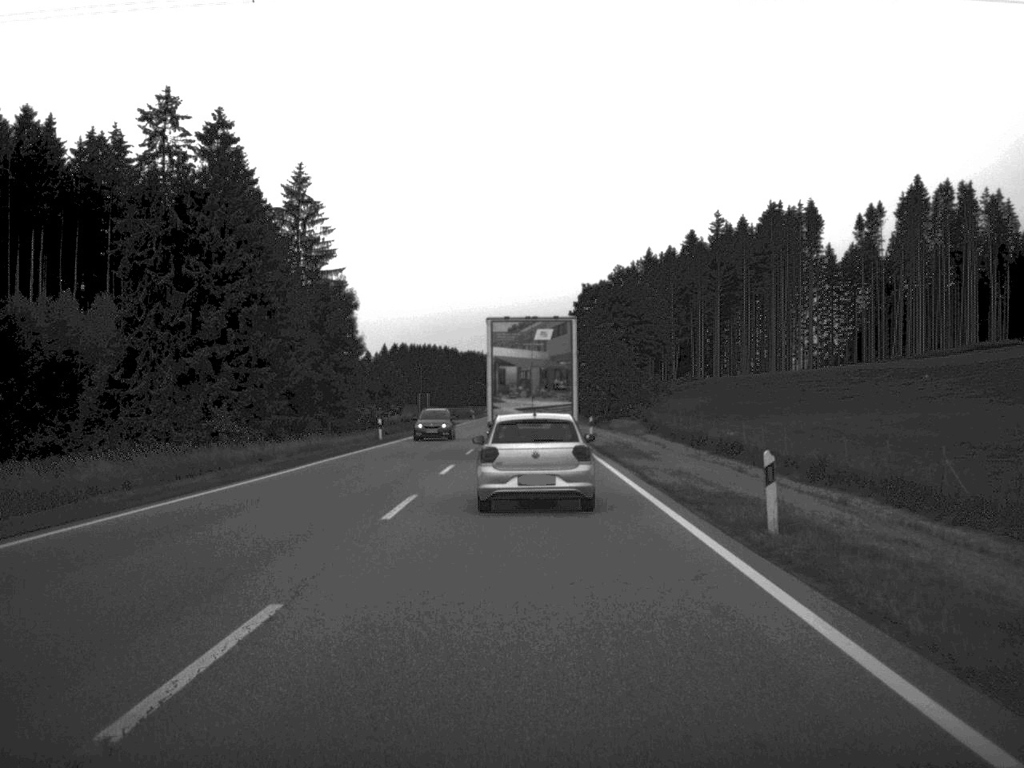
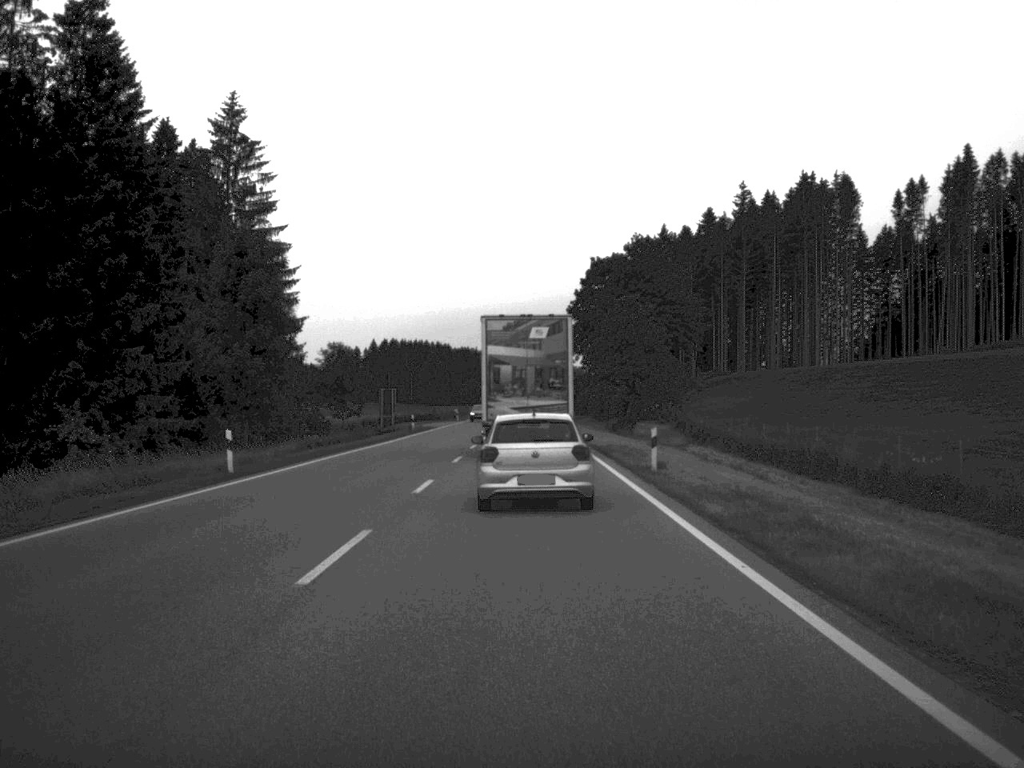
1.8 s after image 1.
(0.0, +30.1) m; 0°
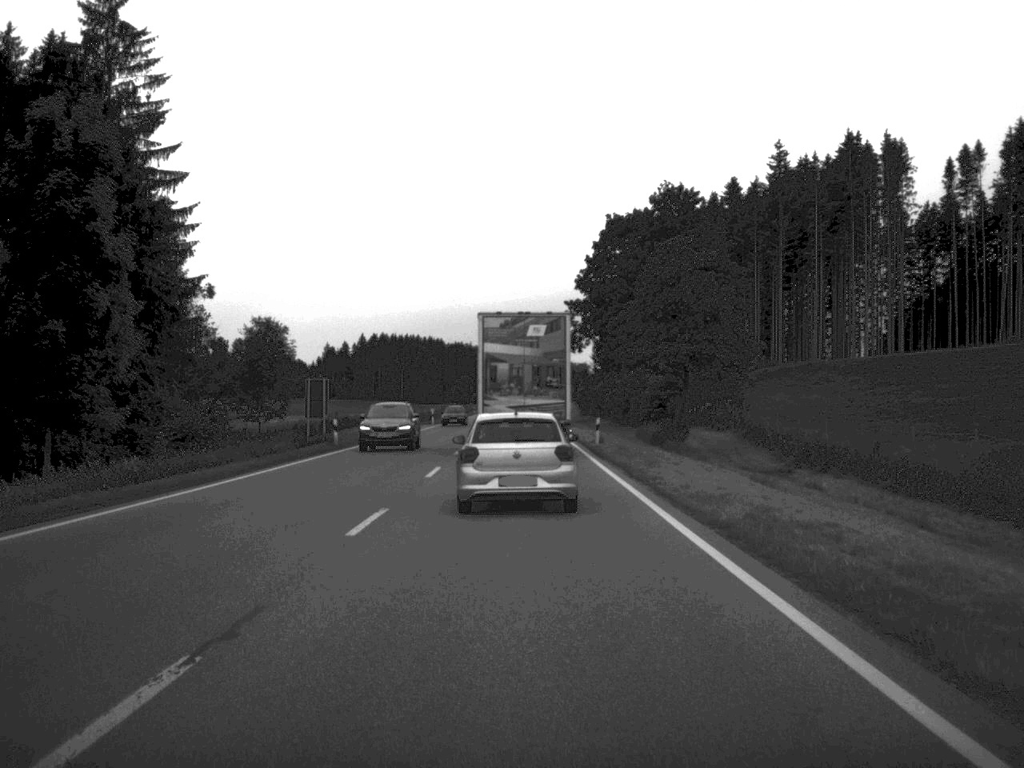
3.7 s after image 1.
(+0.1, +31.0) m; 0°
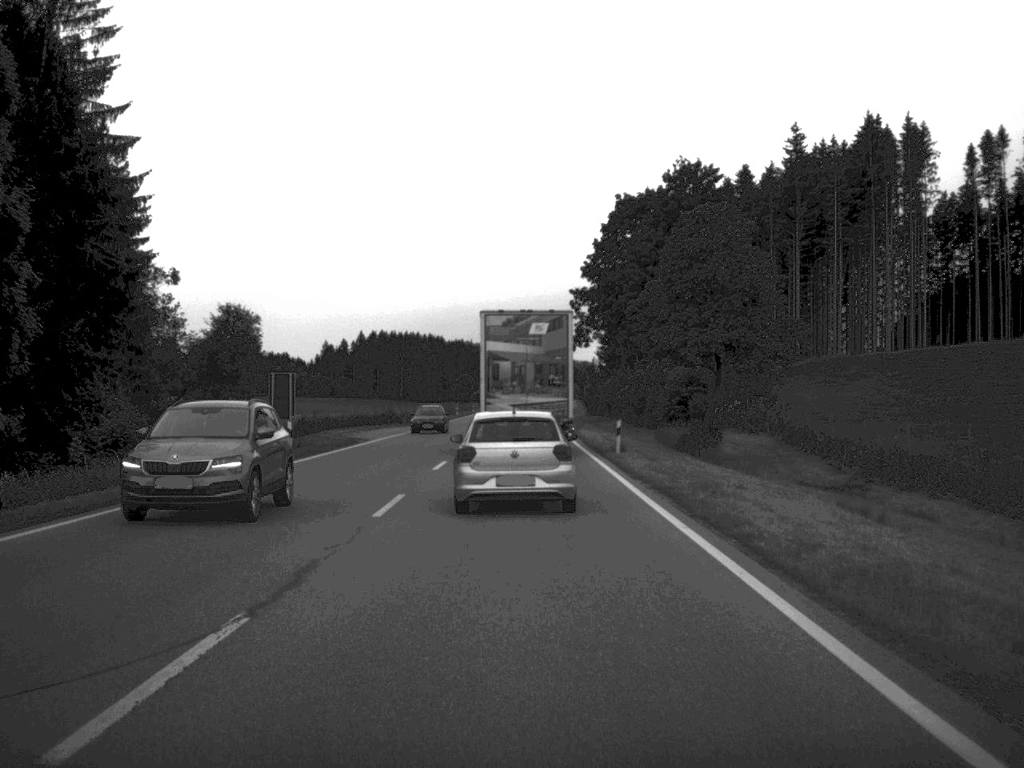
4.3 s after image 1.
(0.0, +9.7) m; 0°
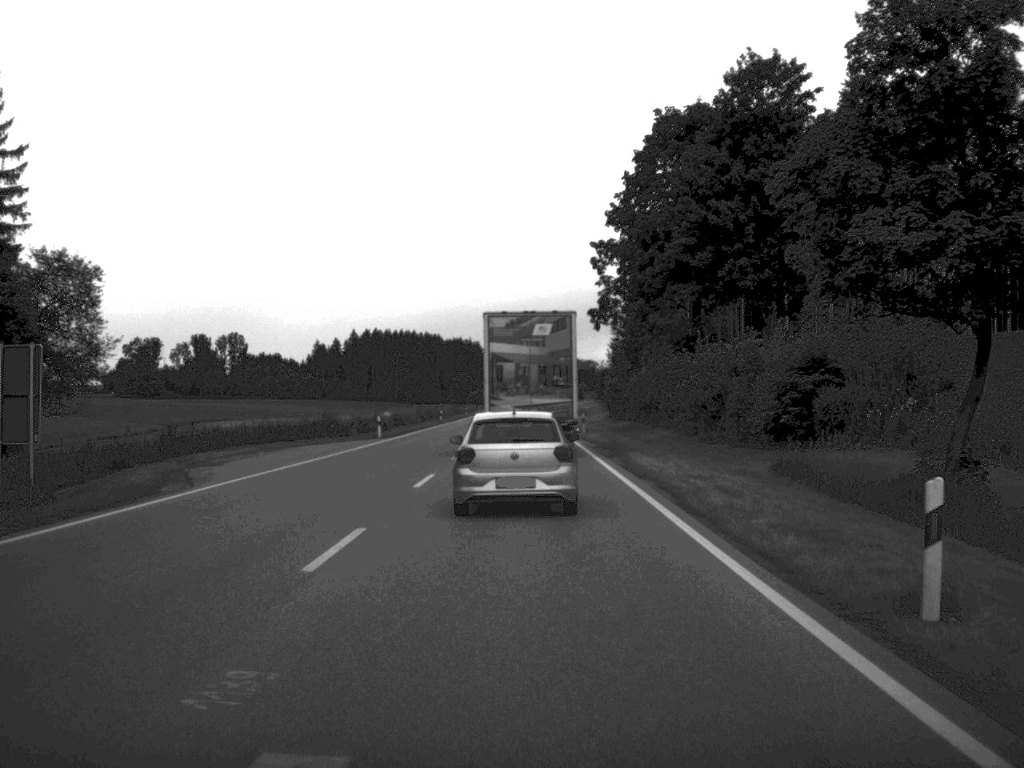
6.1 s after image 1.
(-0.1, +29.4) m; 0°
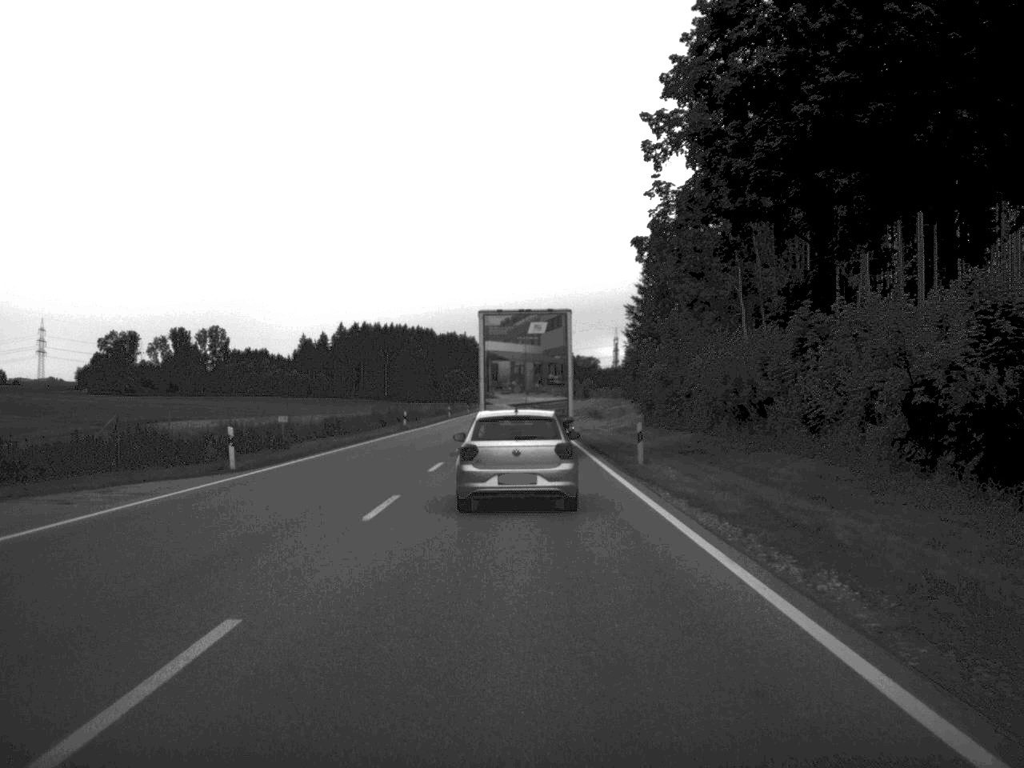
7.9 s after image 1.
(0.0, +30.5) m; 0°
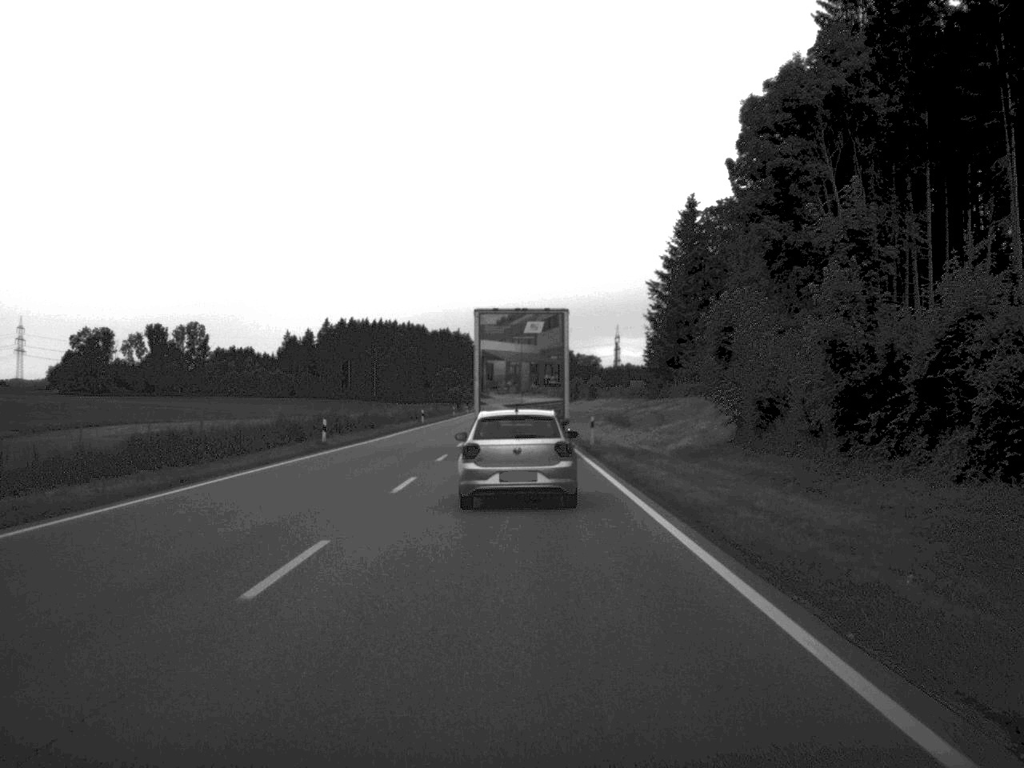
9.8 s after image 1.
(0.0, +30.2) m; 0°
